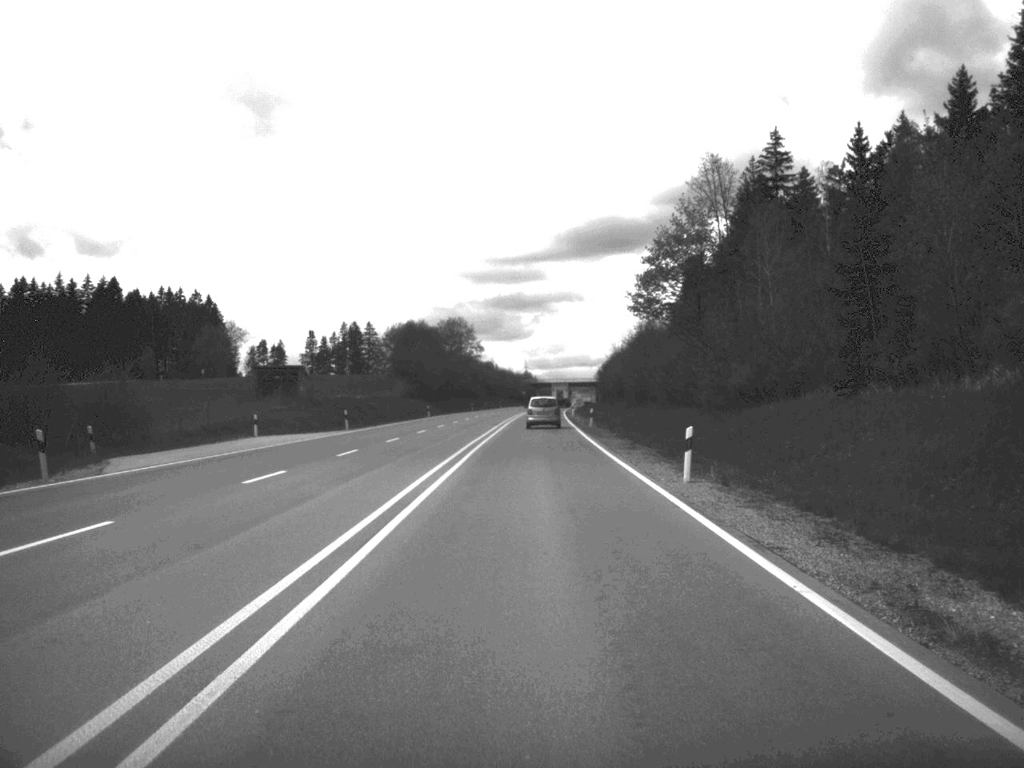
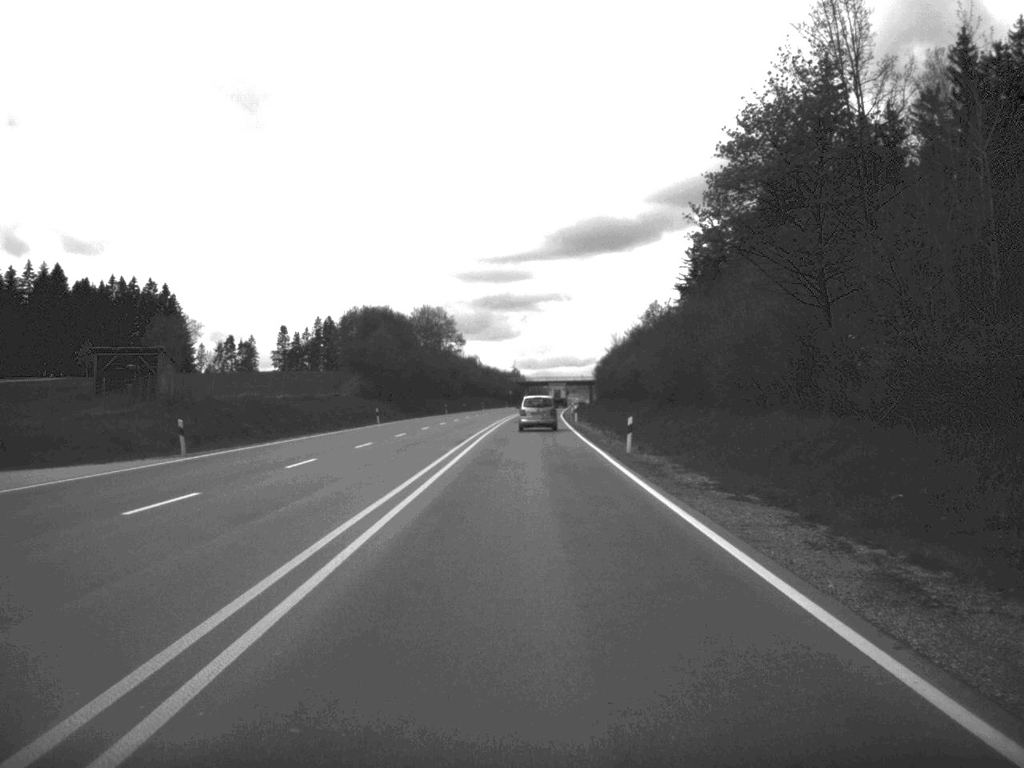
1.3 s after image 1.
(+0.1, +30.4) m; 0°
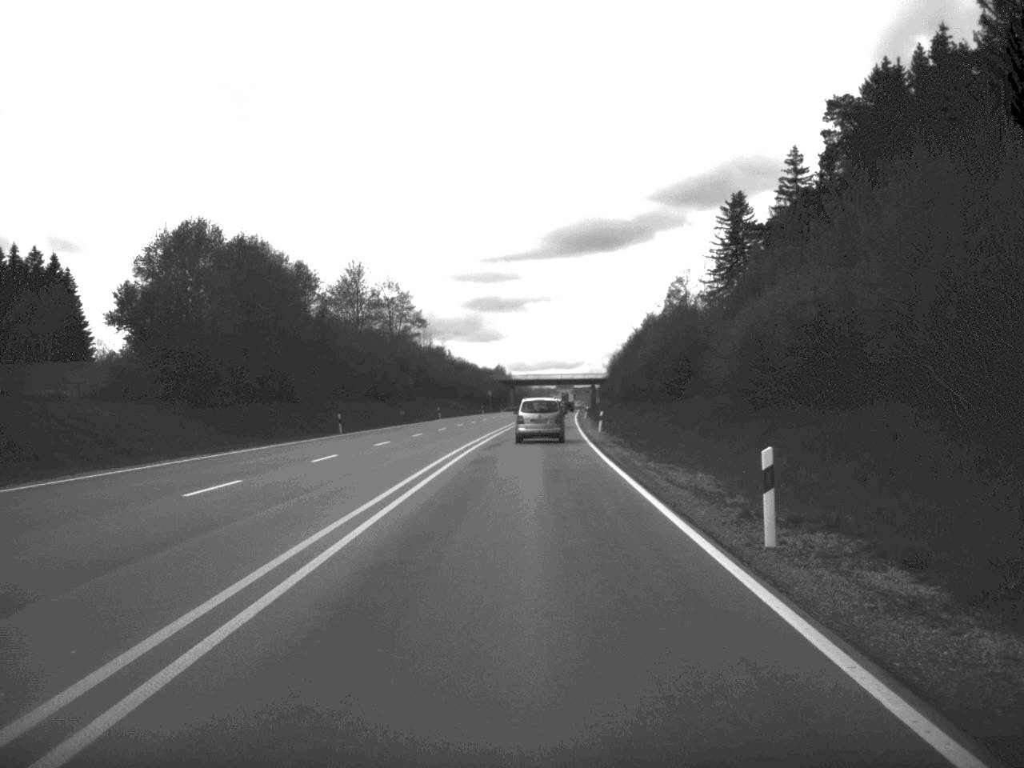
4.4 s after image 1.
(+0.3, +67.4) m; 0°
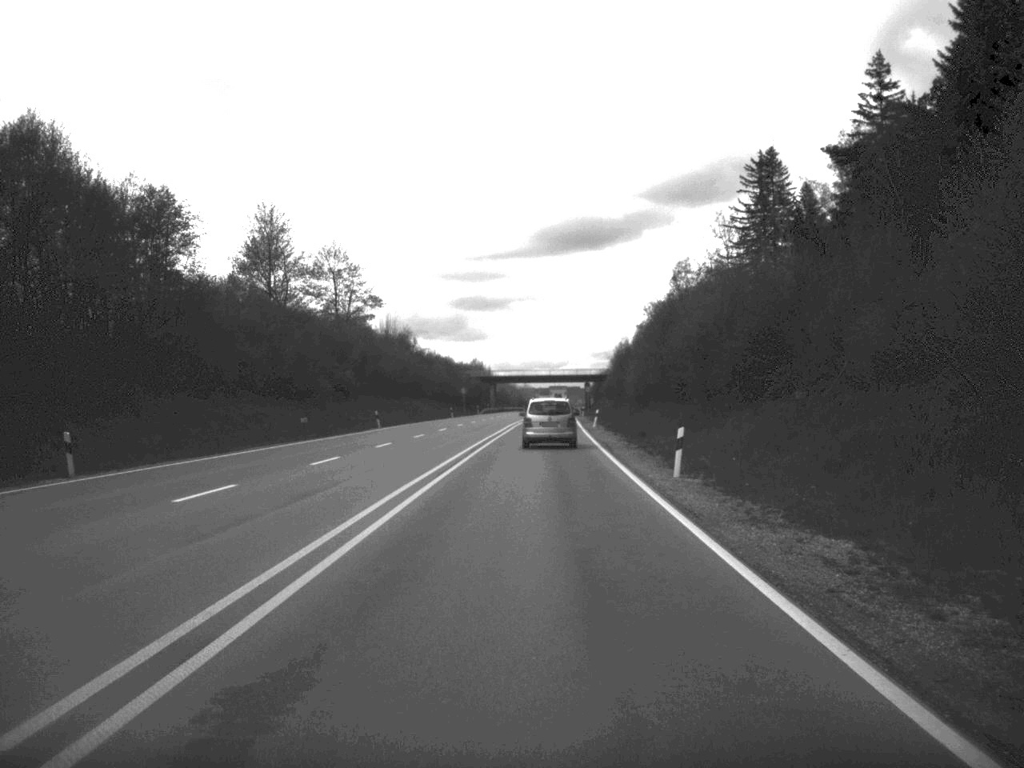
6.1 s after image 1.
(+0.2, +36.7) m; +1°
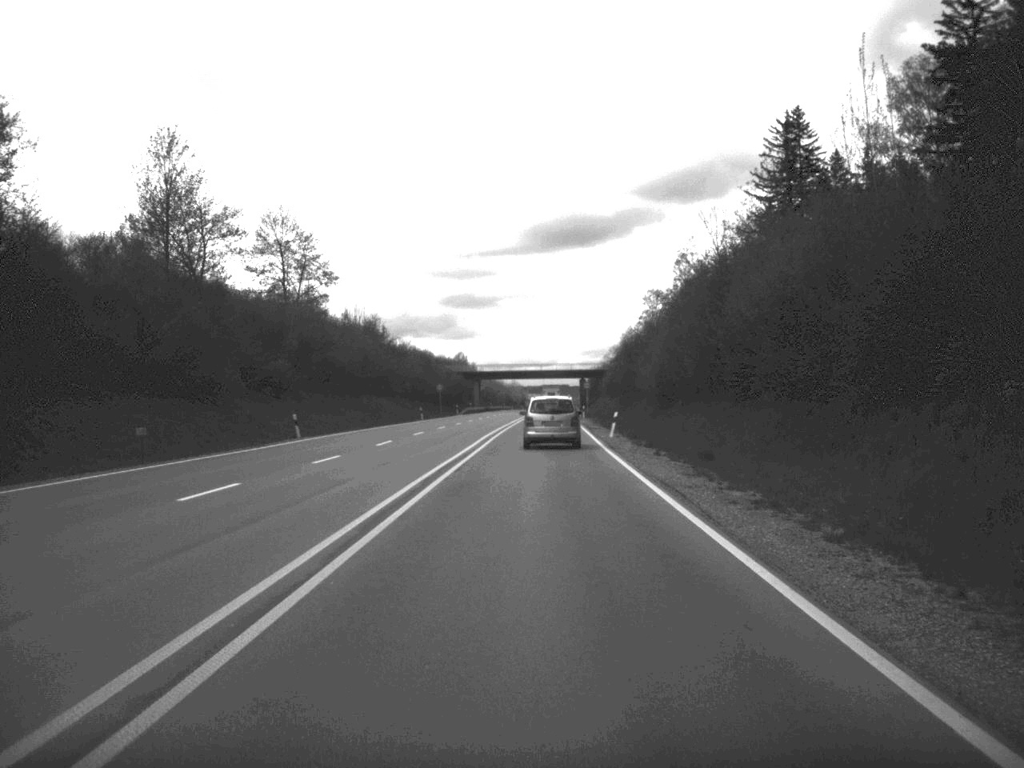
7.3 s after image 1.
(+0.1, +23.7) m; 0°
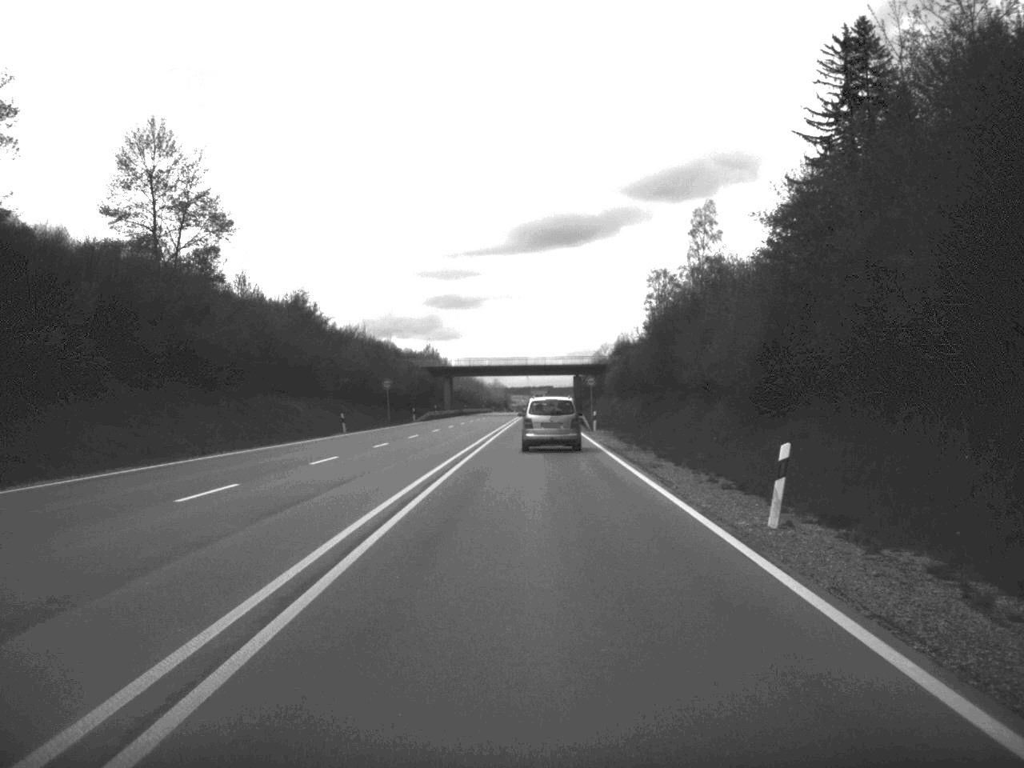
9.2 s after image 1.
(+0.2, +36.0) m; +1°
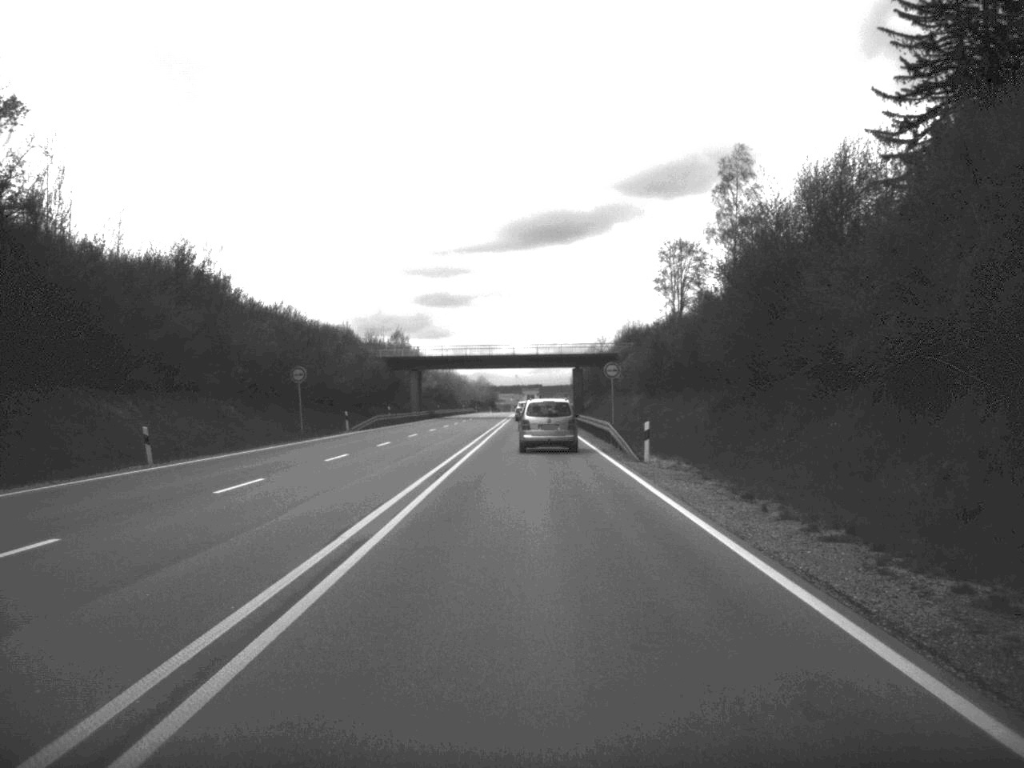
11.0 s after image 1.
(+0.1, +32.8) m; 0°
